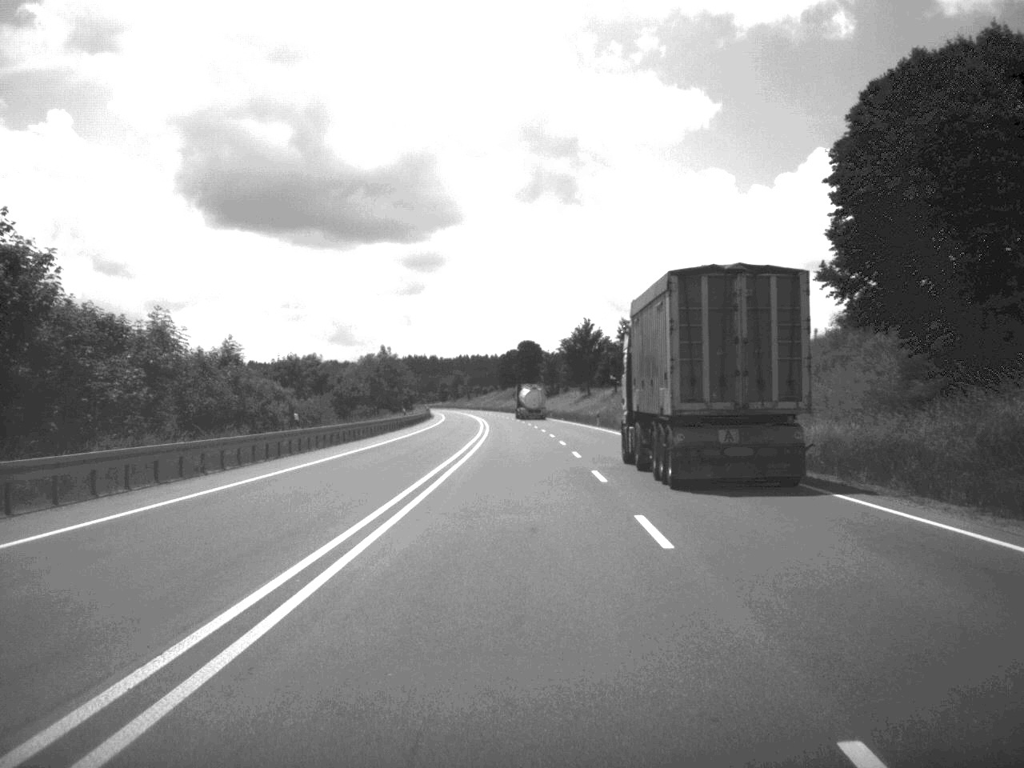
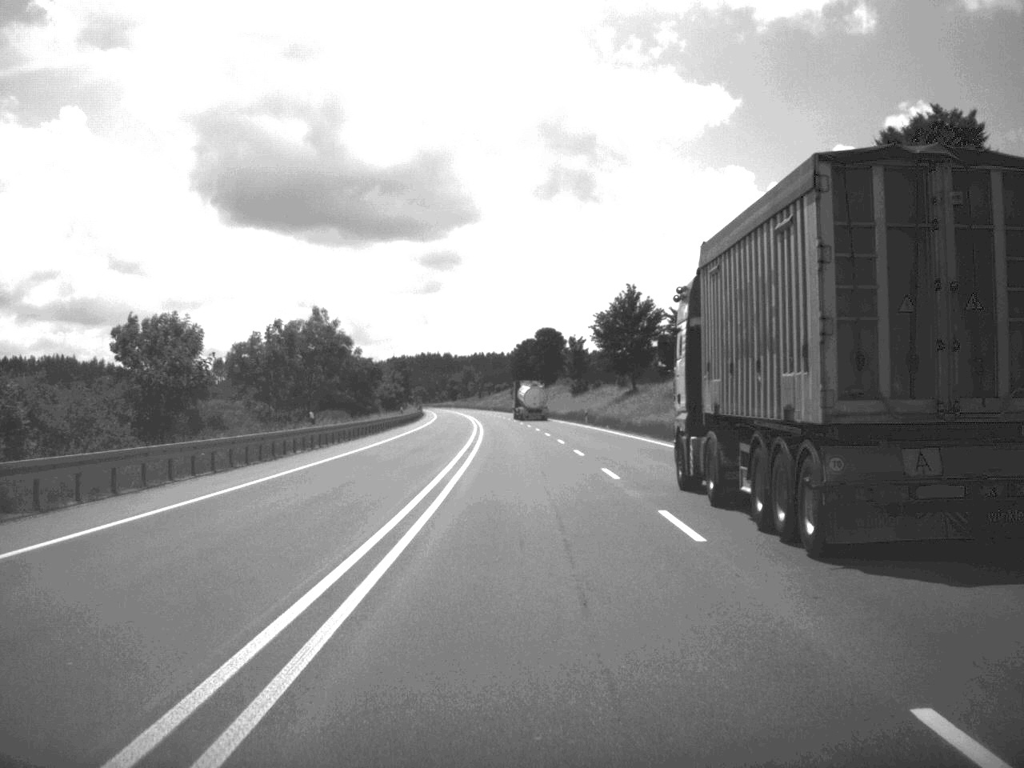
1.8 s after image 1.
(-0.4, +46.9) m; -1°
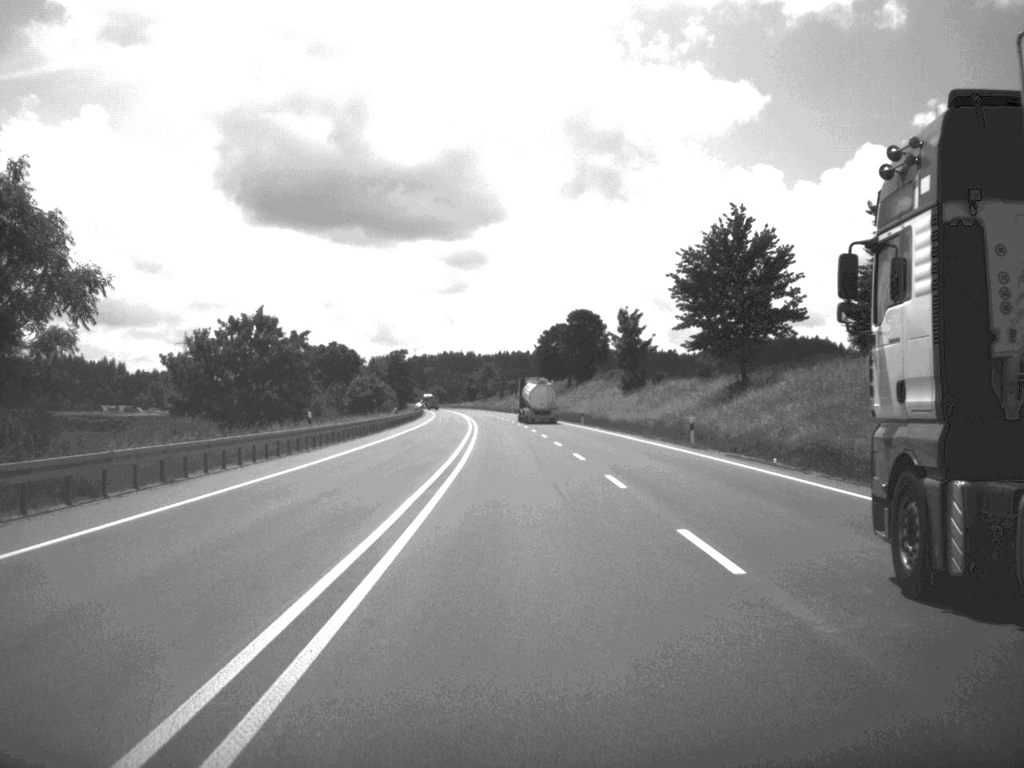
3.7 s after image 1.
(-0.6, +50.1) m; -1°
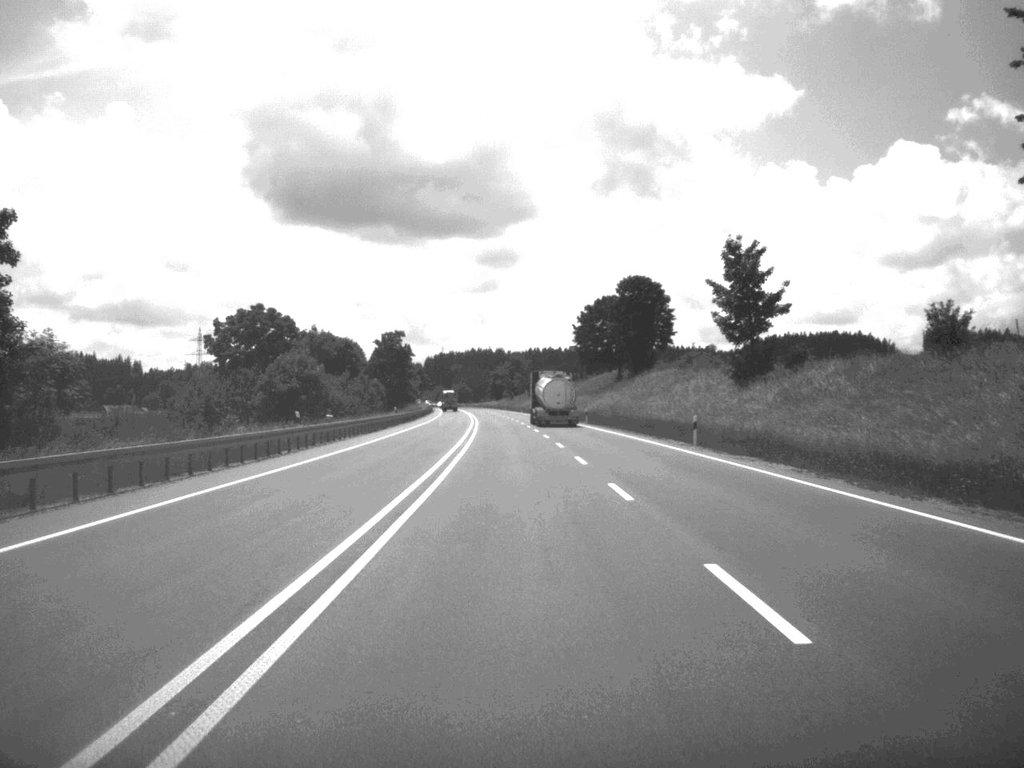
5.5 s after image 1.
(-0.6, +50.8) m; -2°
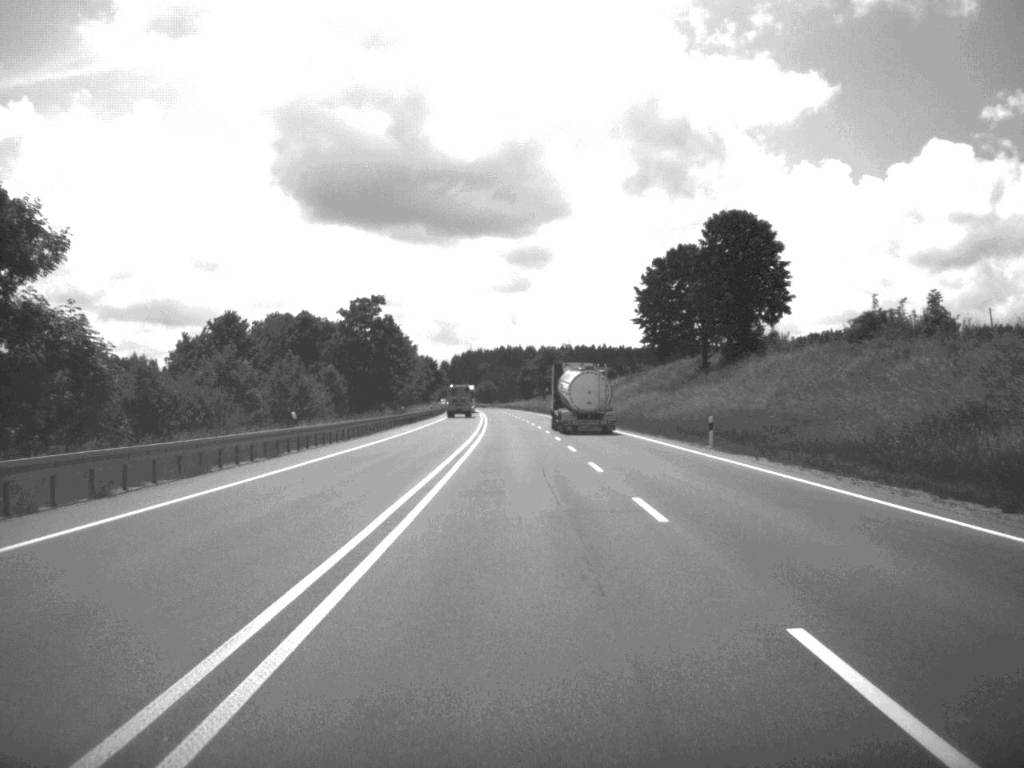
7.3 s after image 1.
(-0.7, +50.1) m; -2°
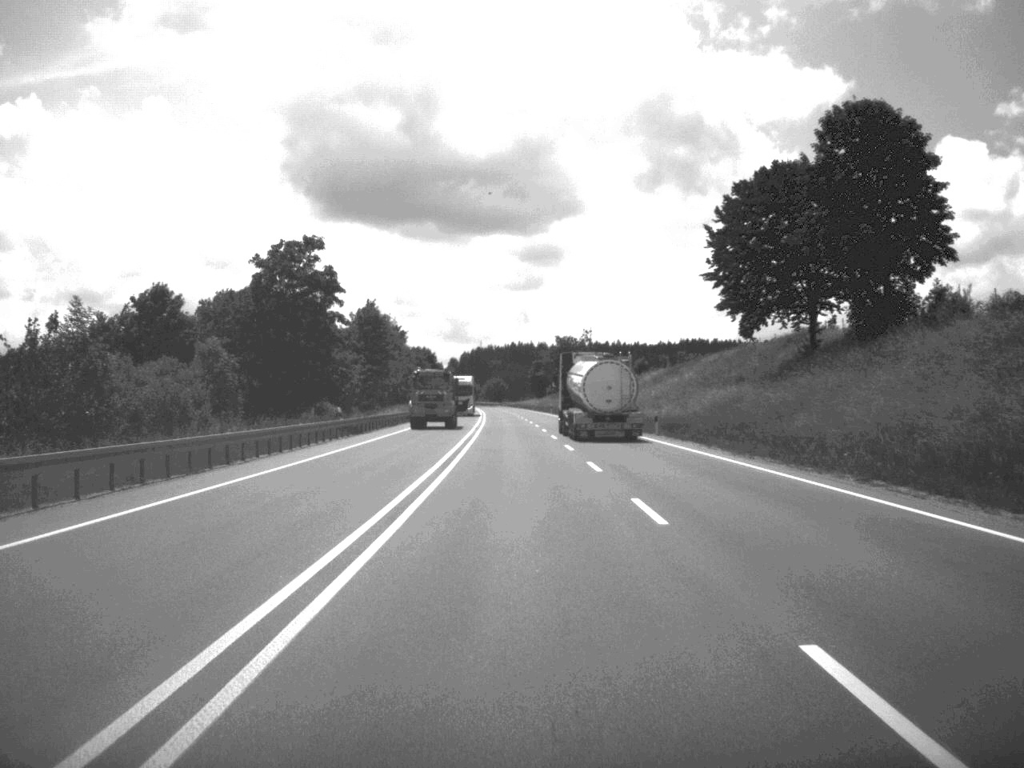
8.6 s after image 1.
(-0.2, +36.2) m; -1°
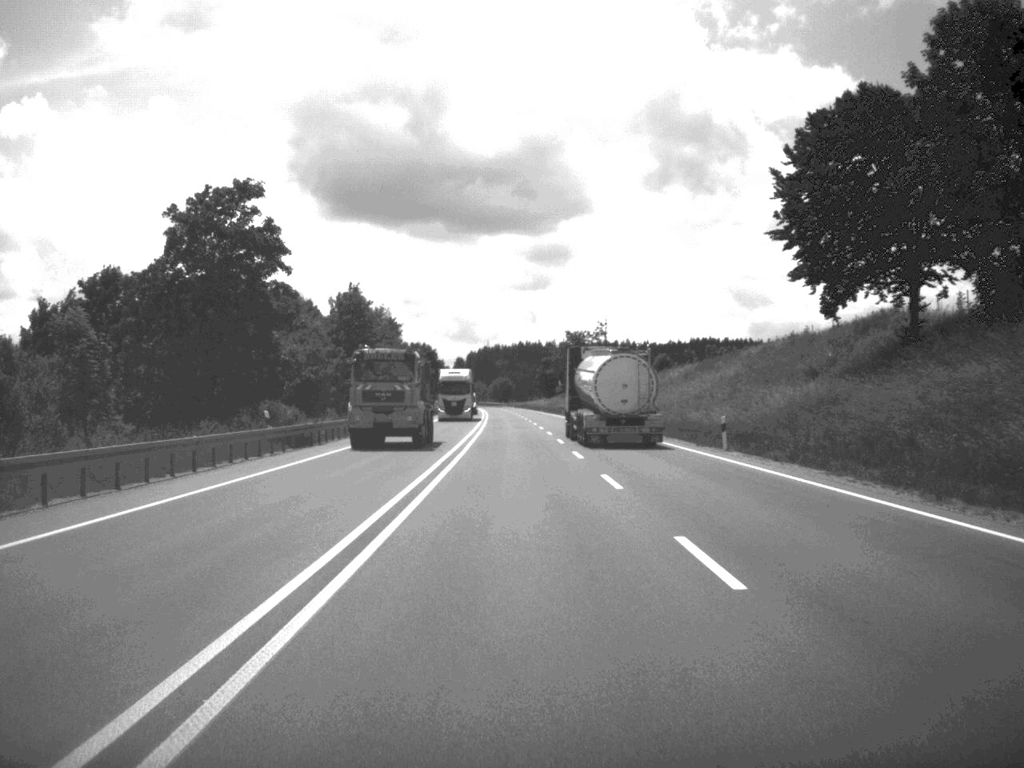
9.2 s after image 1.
(-0.1, +17.3) m; 0°
